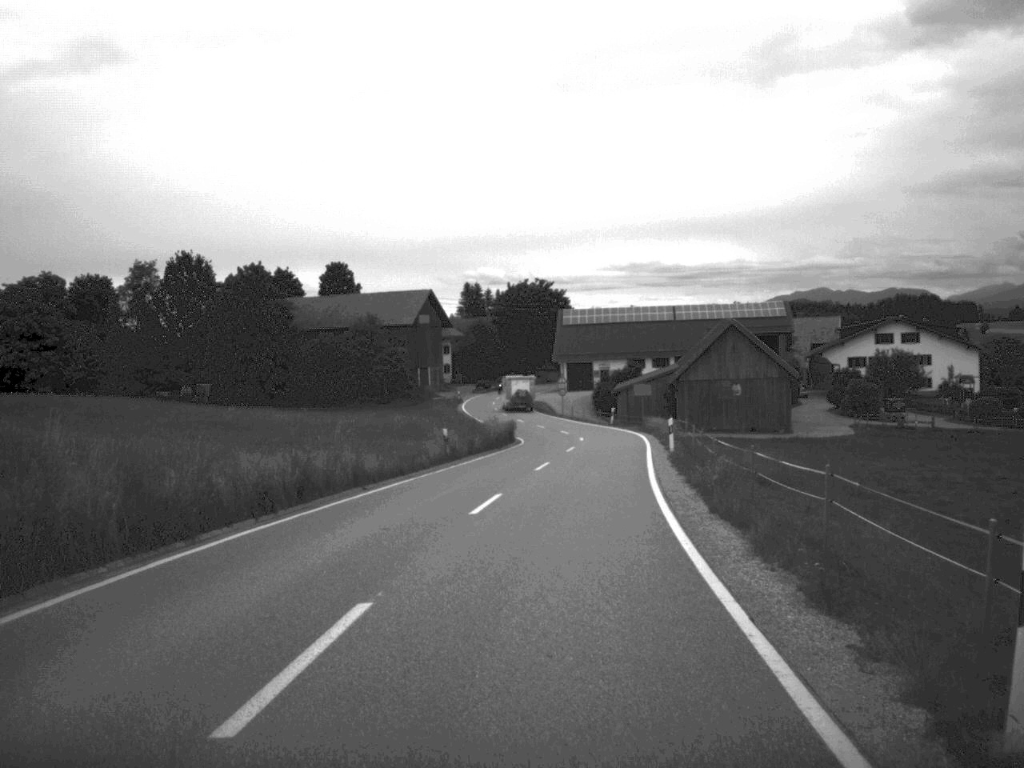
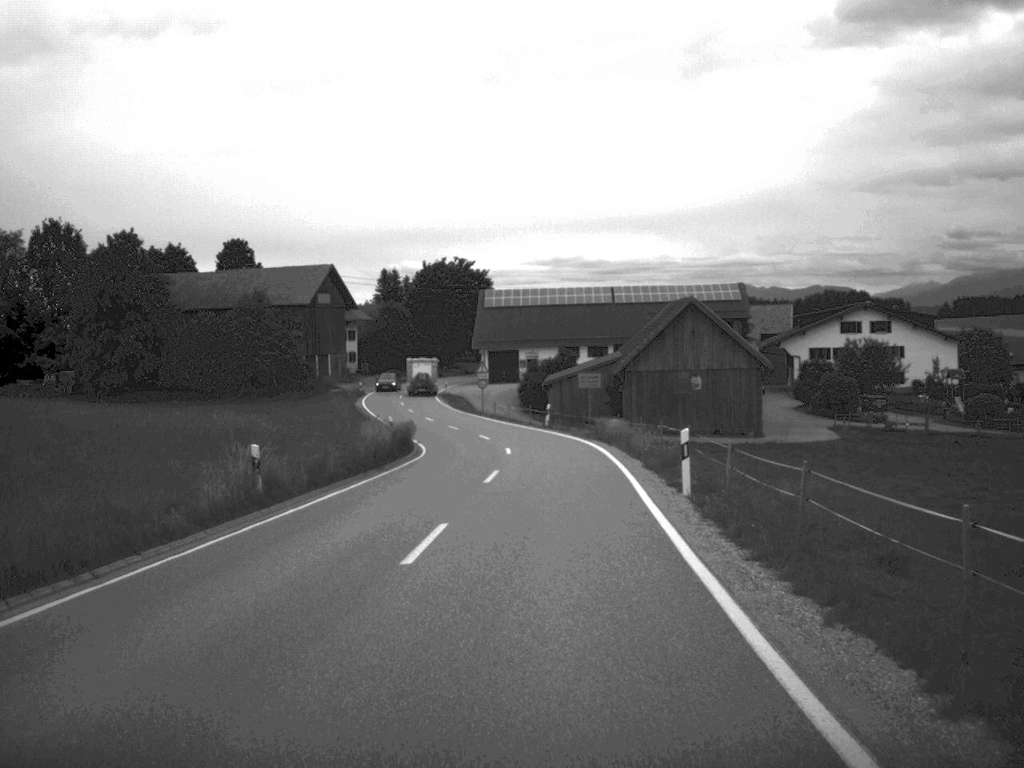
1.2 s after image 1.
(+0.5, +18.0) m; +3°
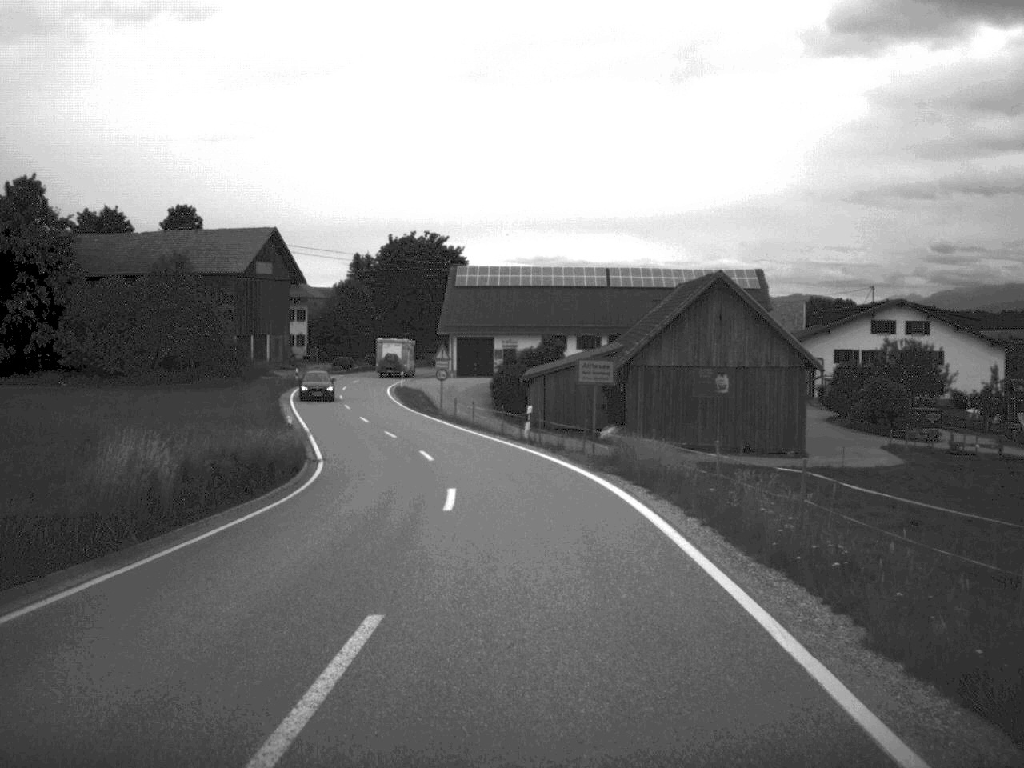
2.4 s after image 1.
(+0.2, +18.8) m; +1°
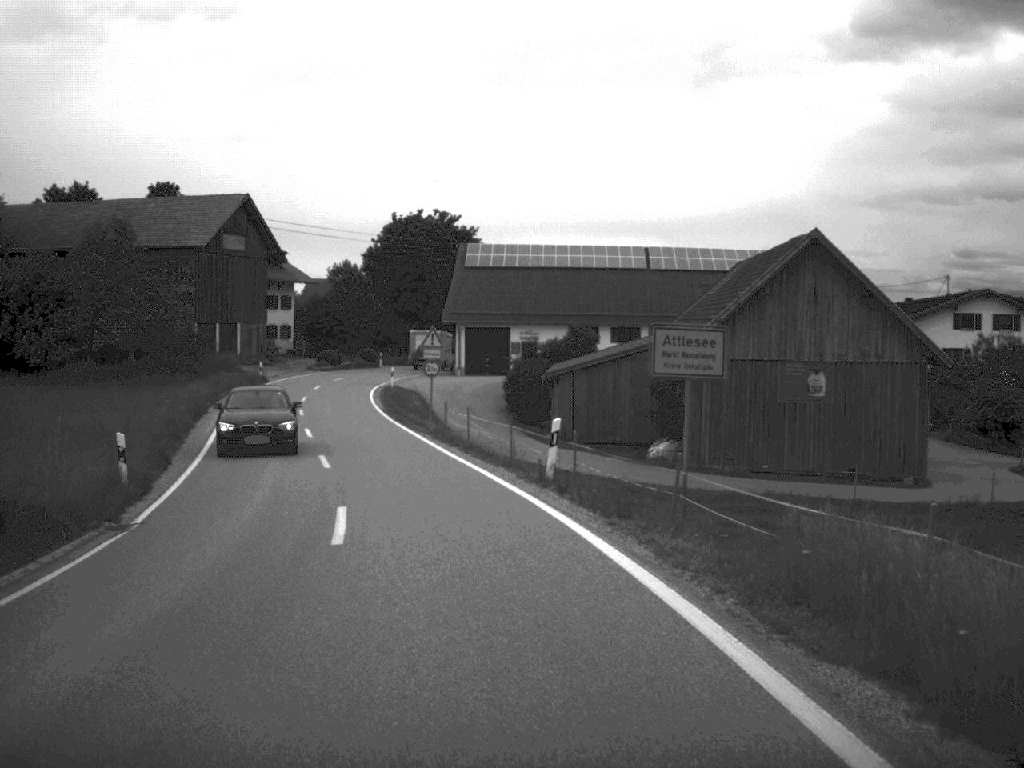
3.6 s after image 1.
(0.0, +16.5) m; -1°
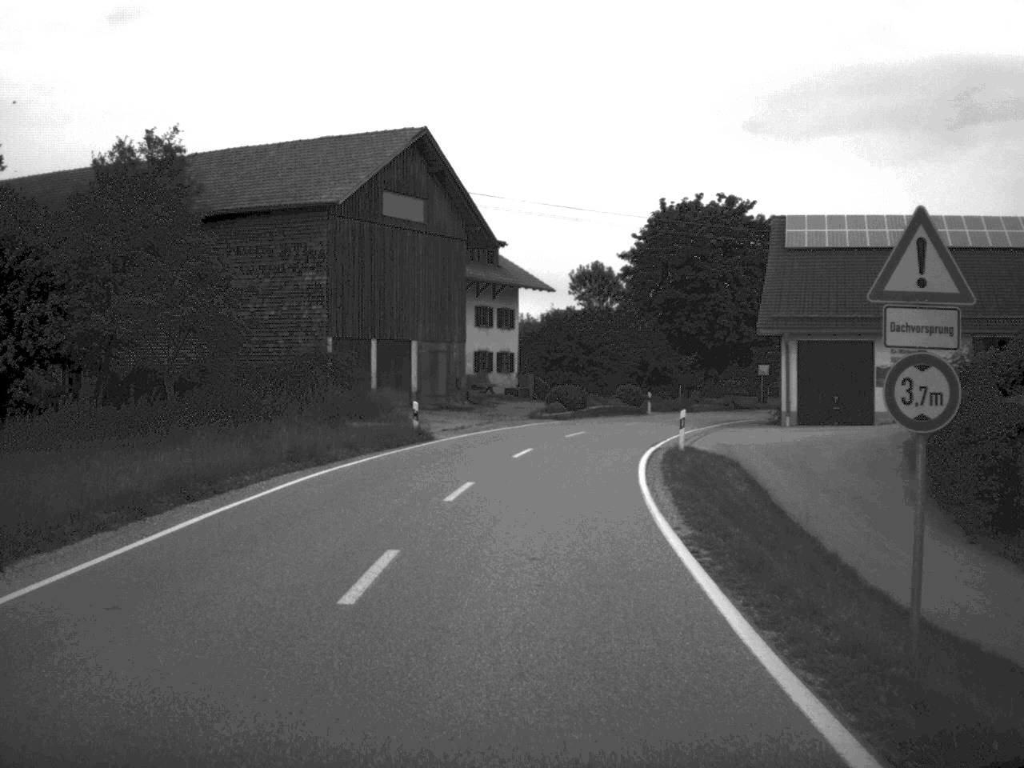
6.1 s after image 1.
(-3.8, +32.0) m; -11°
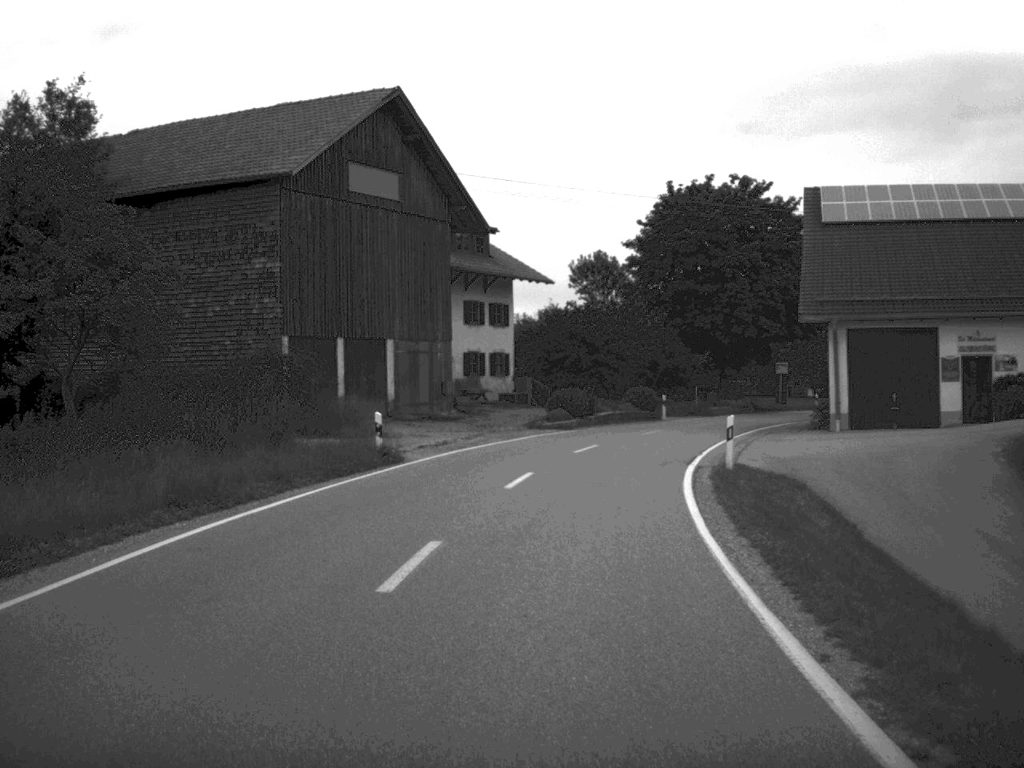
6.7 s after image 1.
(0.0, +7.5) m; 0°
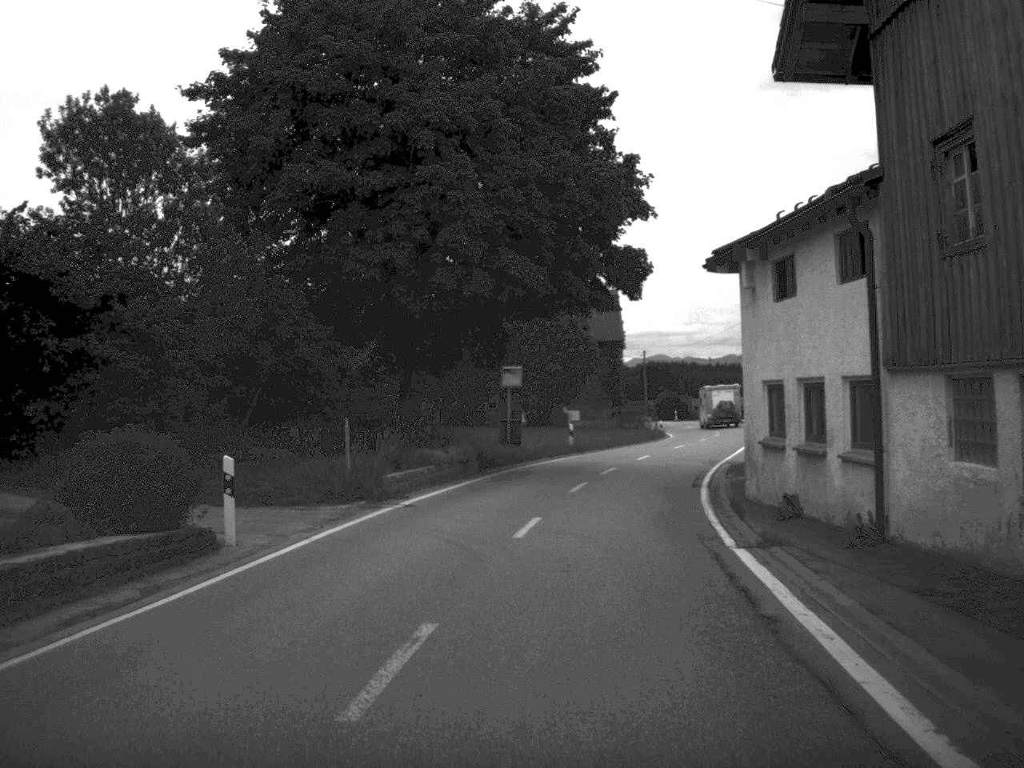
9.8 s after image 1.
(+4.9, +39.1) m; +15°
